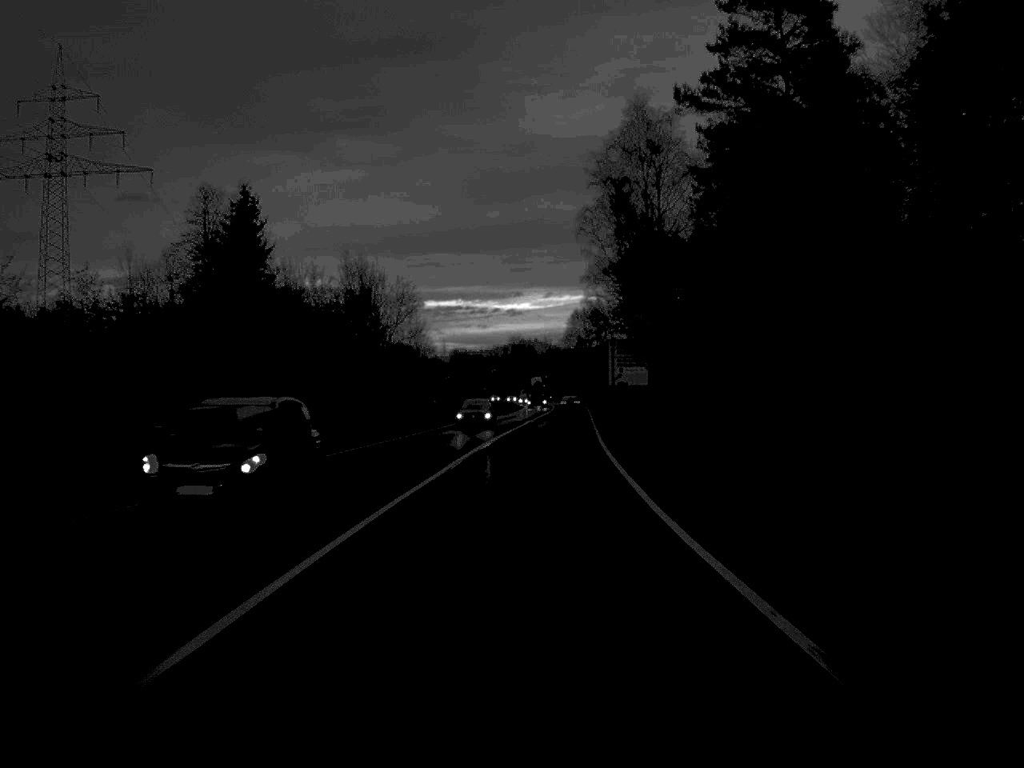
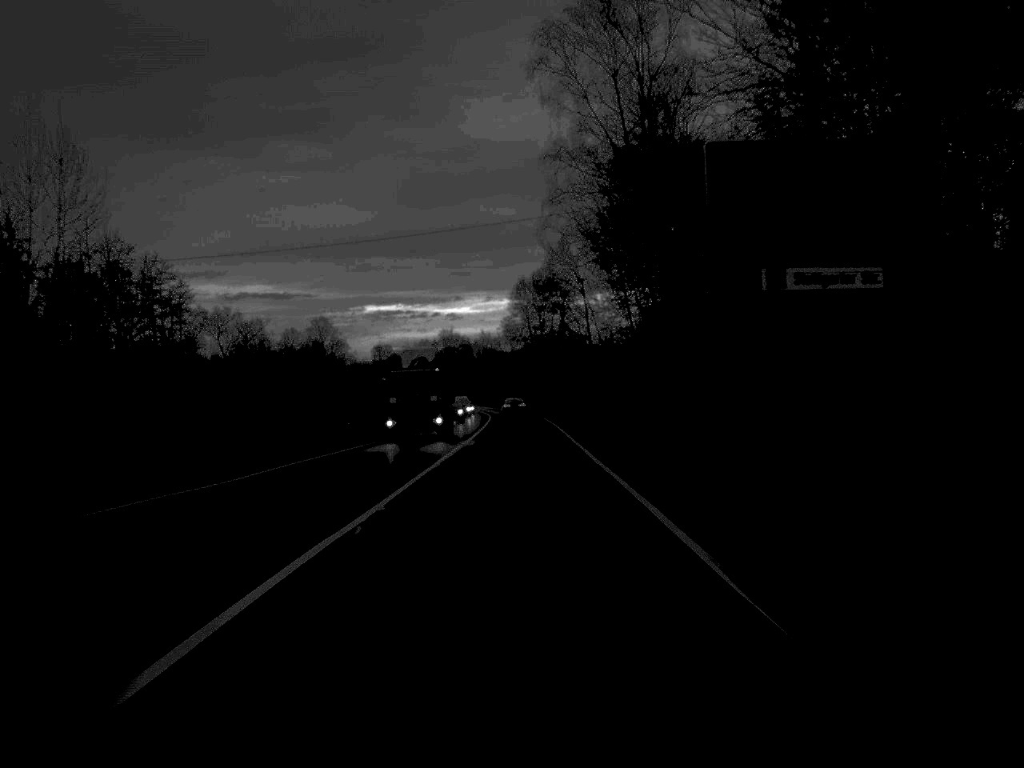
(+1.8, +65.7) m; +3°
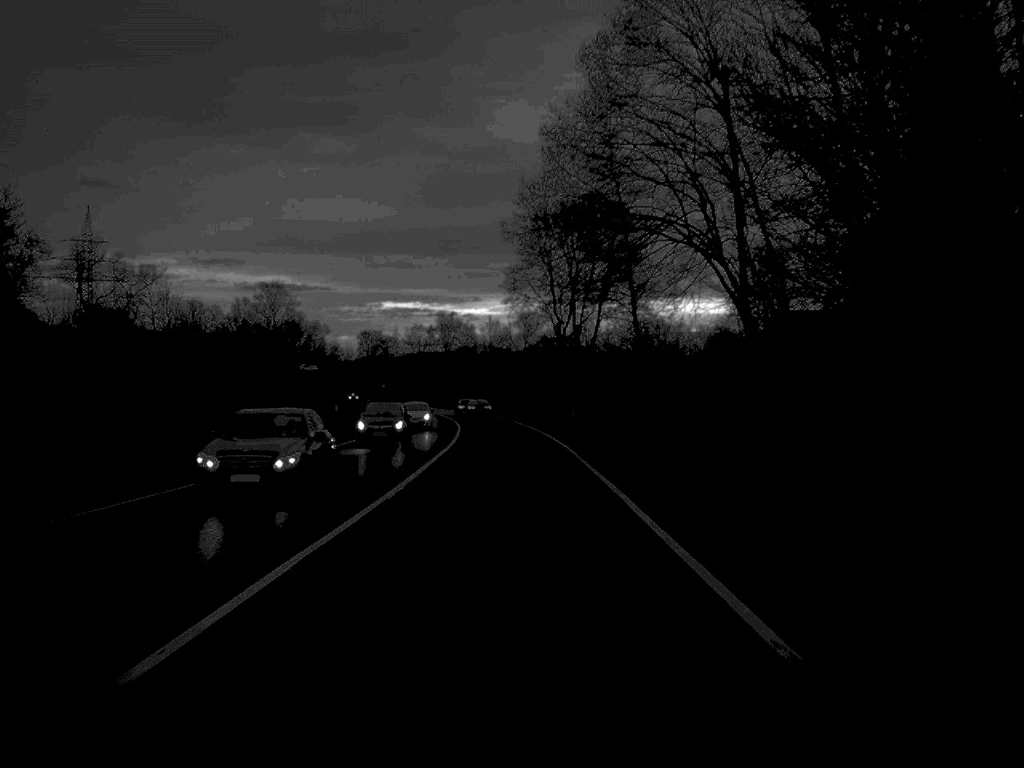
(-0.1, +65.7) m; -1°
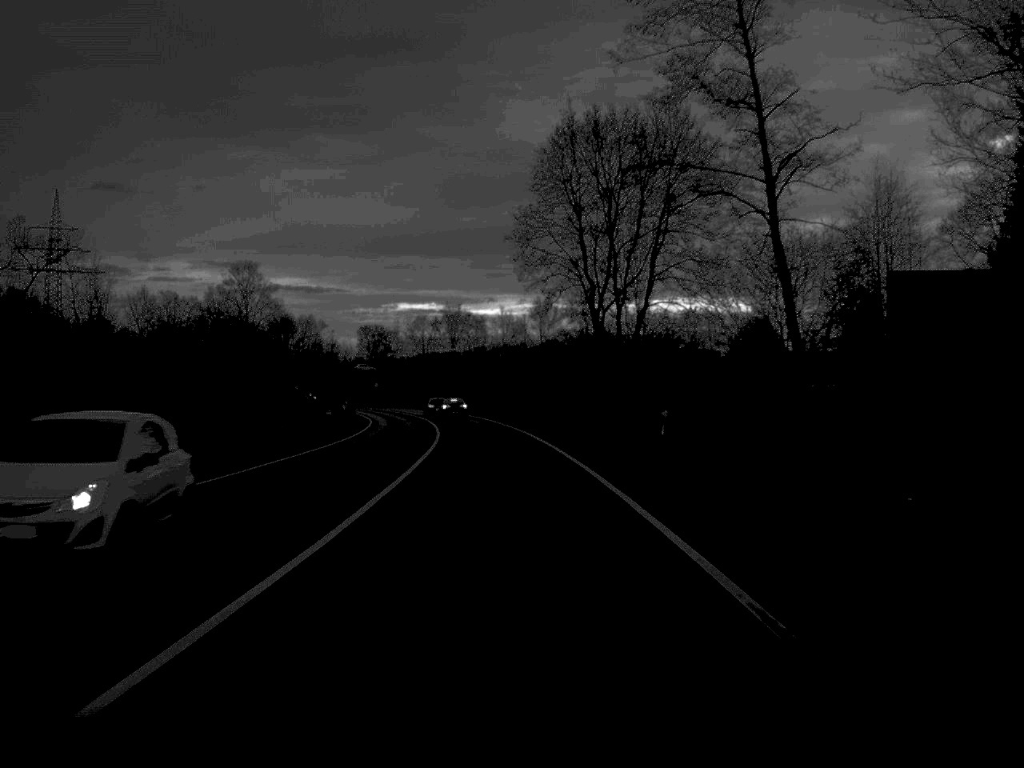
(-0.2, +30.4) m; -1°
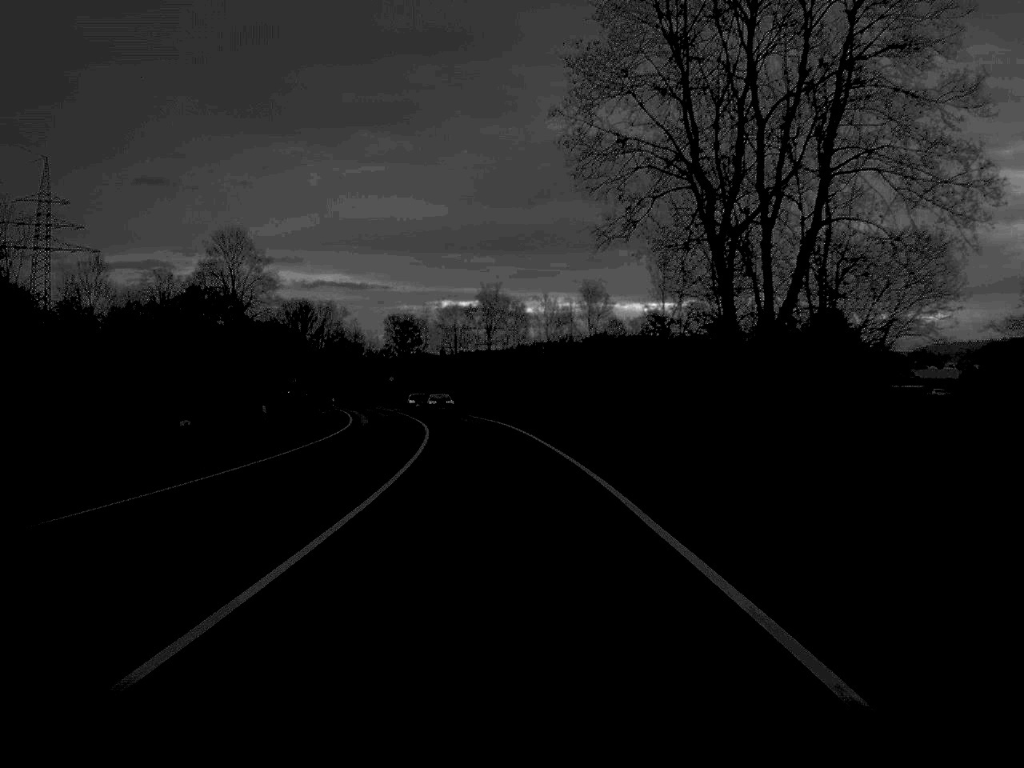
(-0.5, +31.3) m; -2°
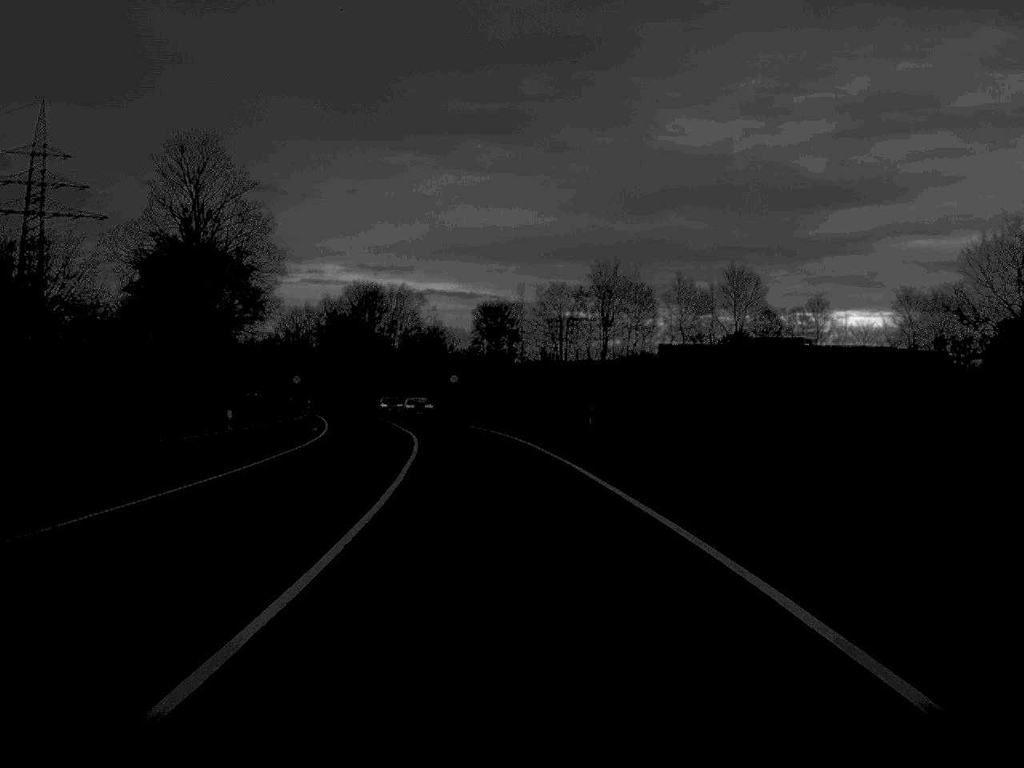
(-2.3, +54.8) m; -5°
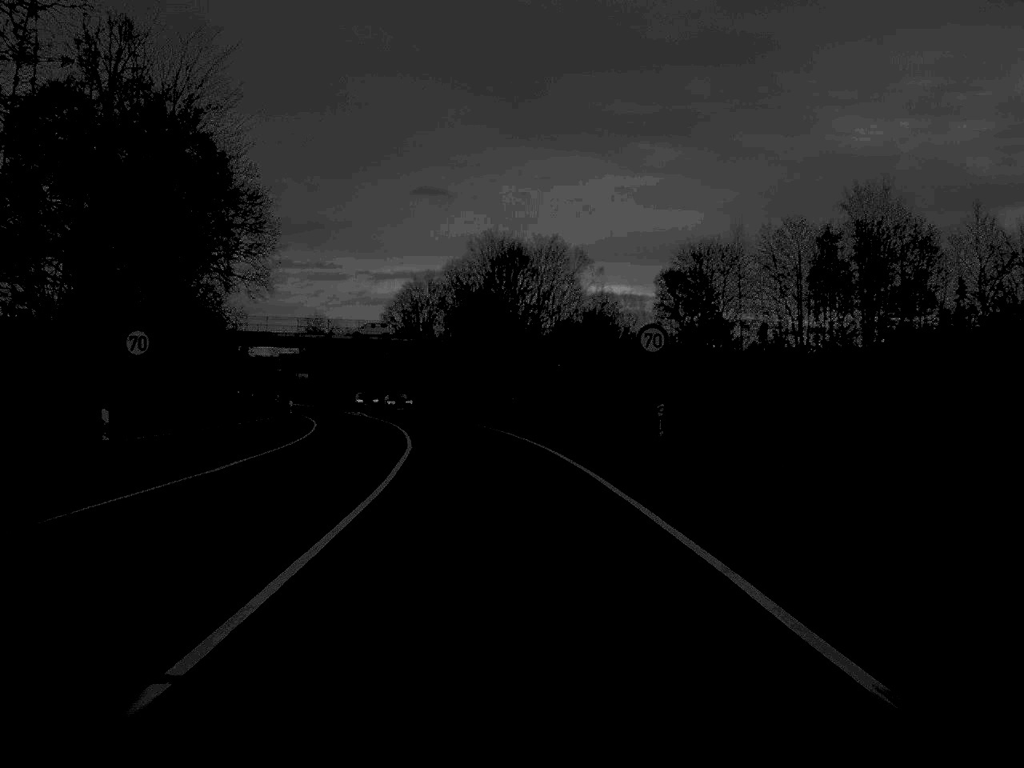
(-3.9, +62.8) m; -8°
